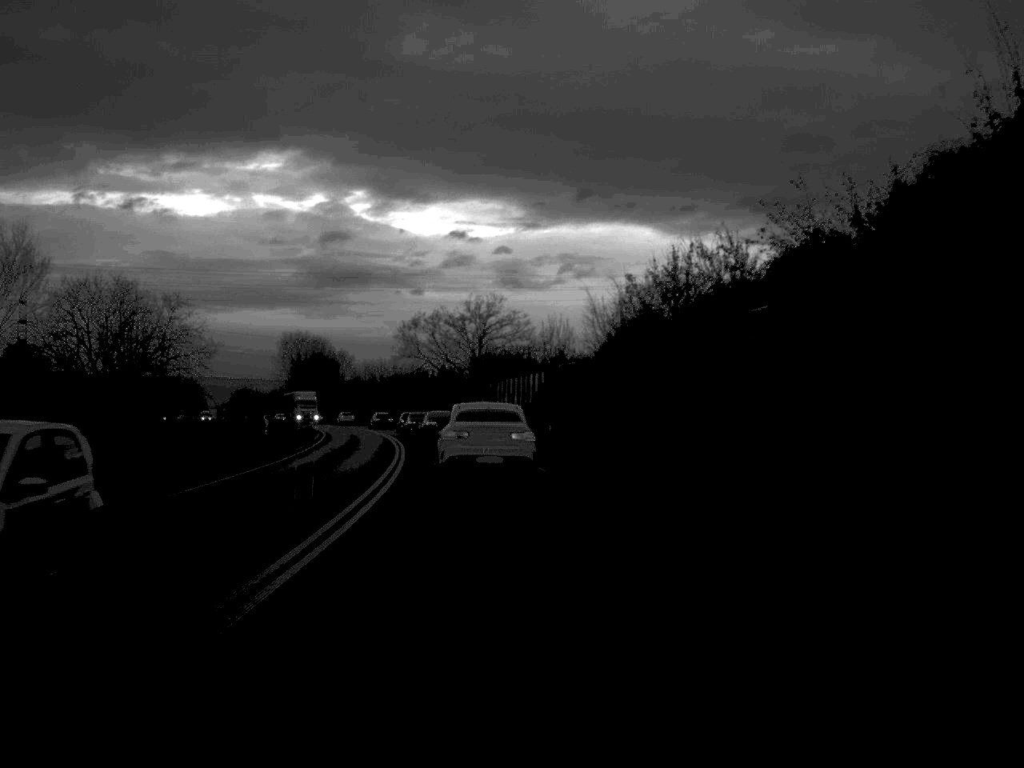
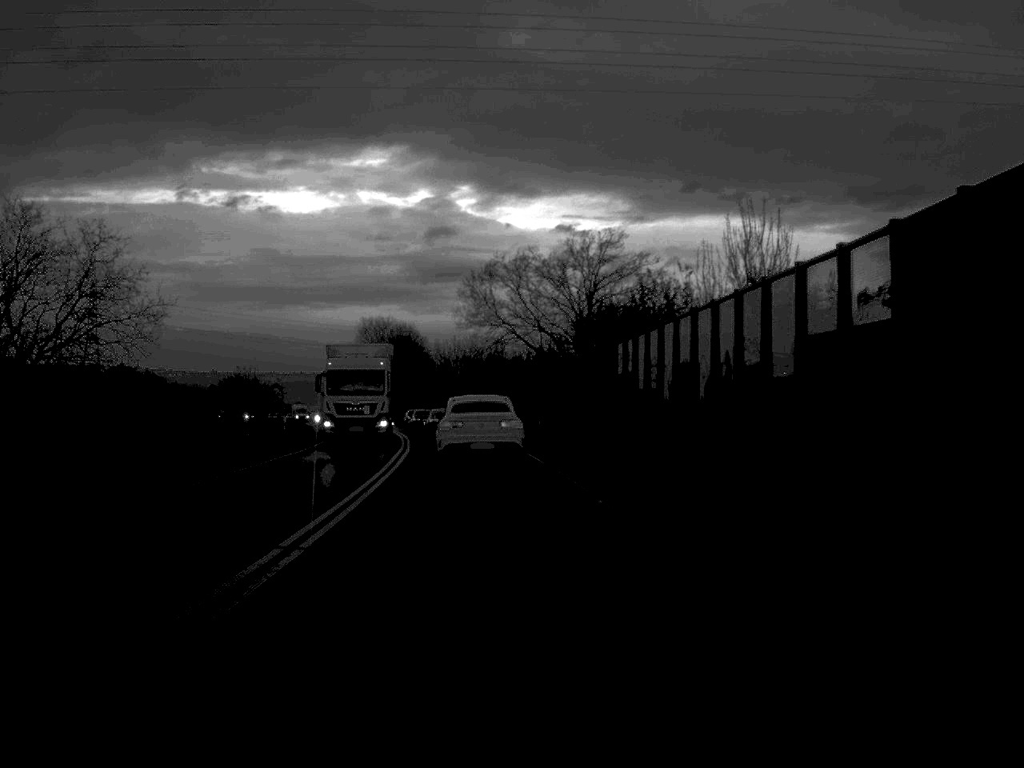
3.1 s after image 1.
(-1.7, +41.8) m; -5°
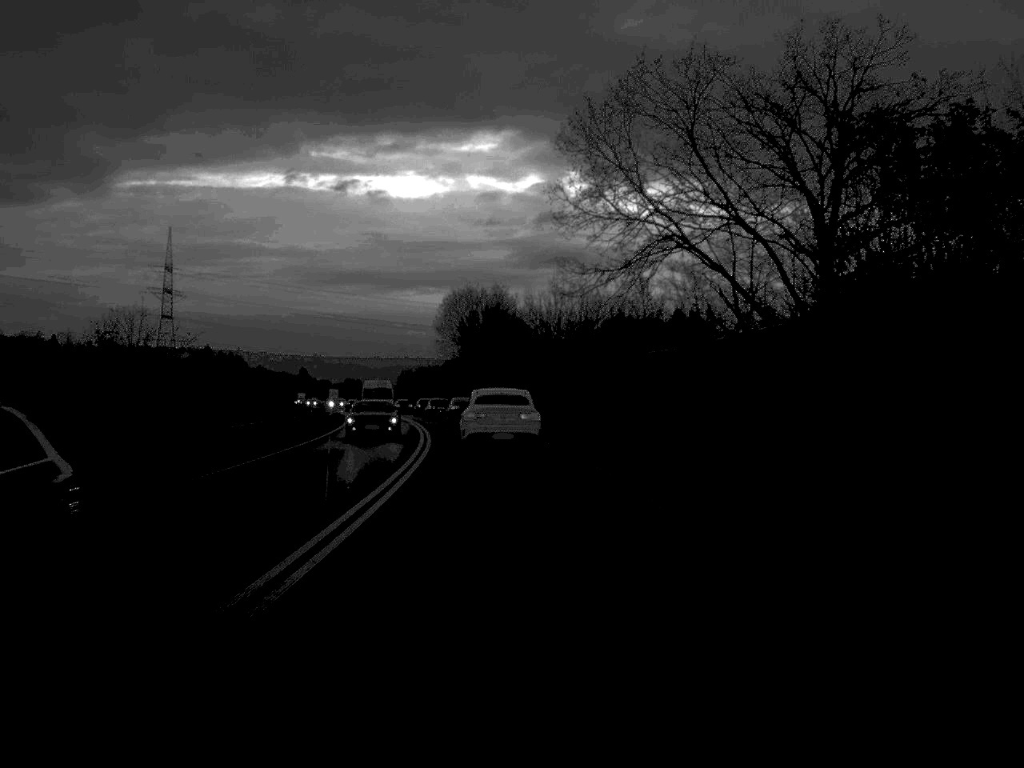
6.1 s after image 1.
(-2.0, +43.5) m; -5°
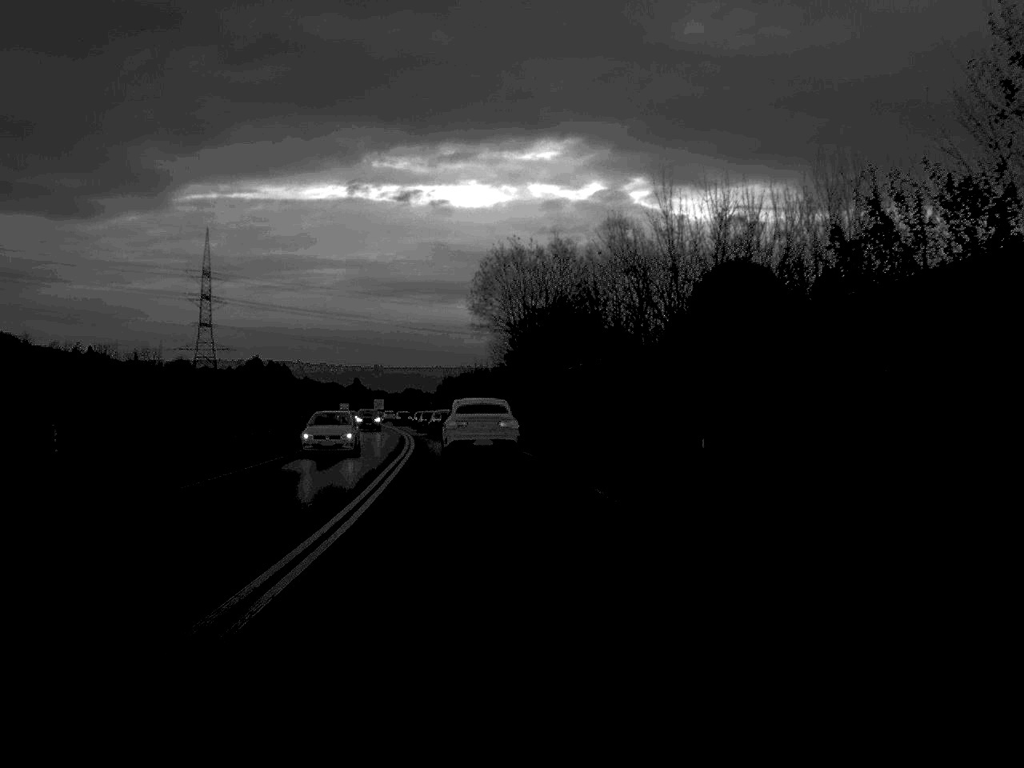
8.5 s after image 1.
(-0.8, +35.9) m; -3°
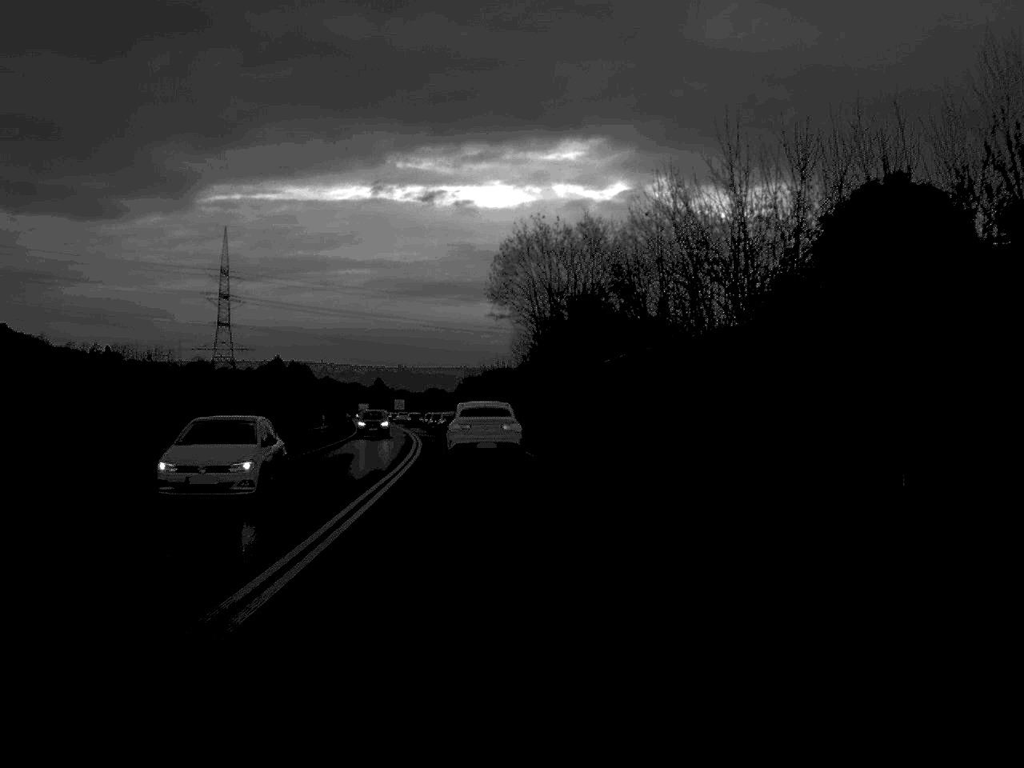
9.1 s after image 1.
(-0.1, +9.0) m; -1°
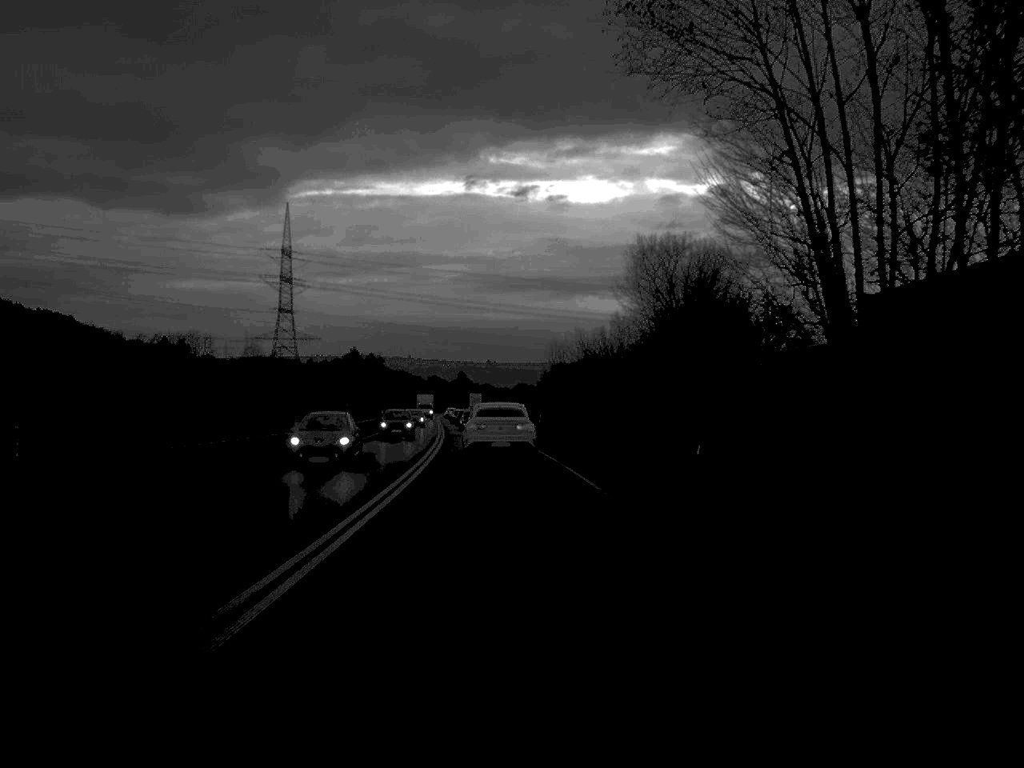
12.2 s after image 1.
(-2.0, +49.4) m; -4°
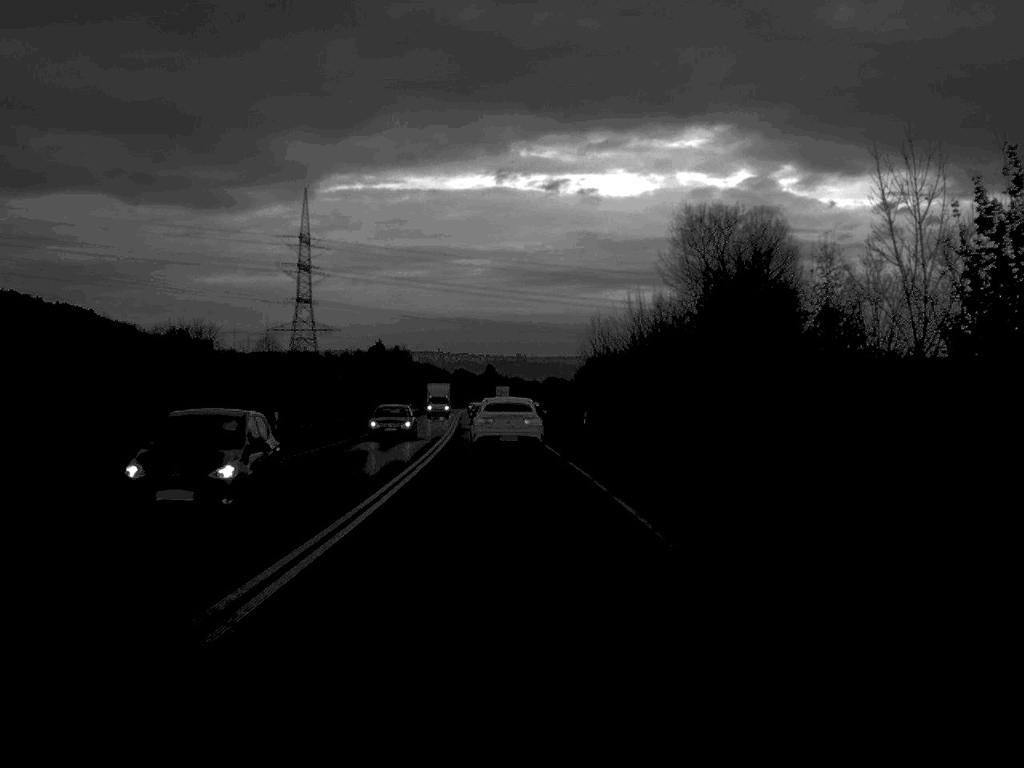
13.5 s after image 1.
(-0.2, +21.2) m; -1°
